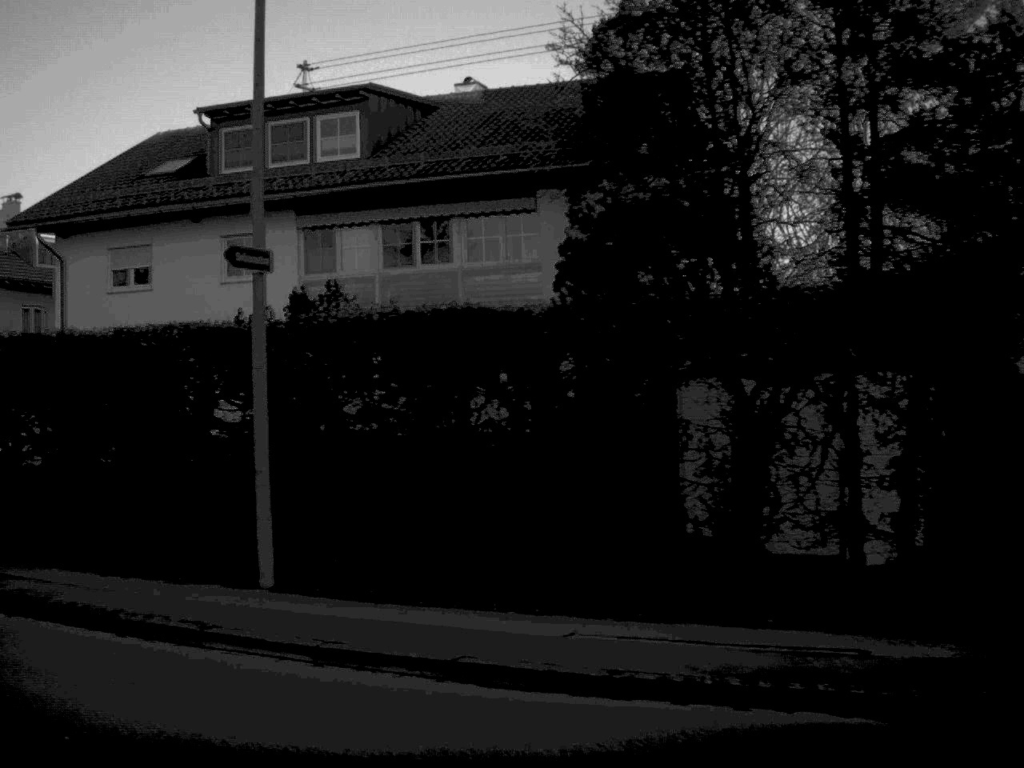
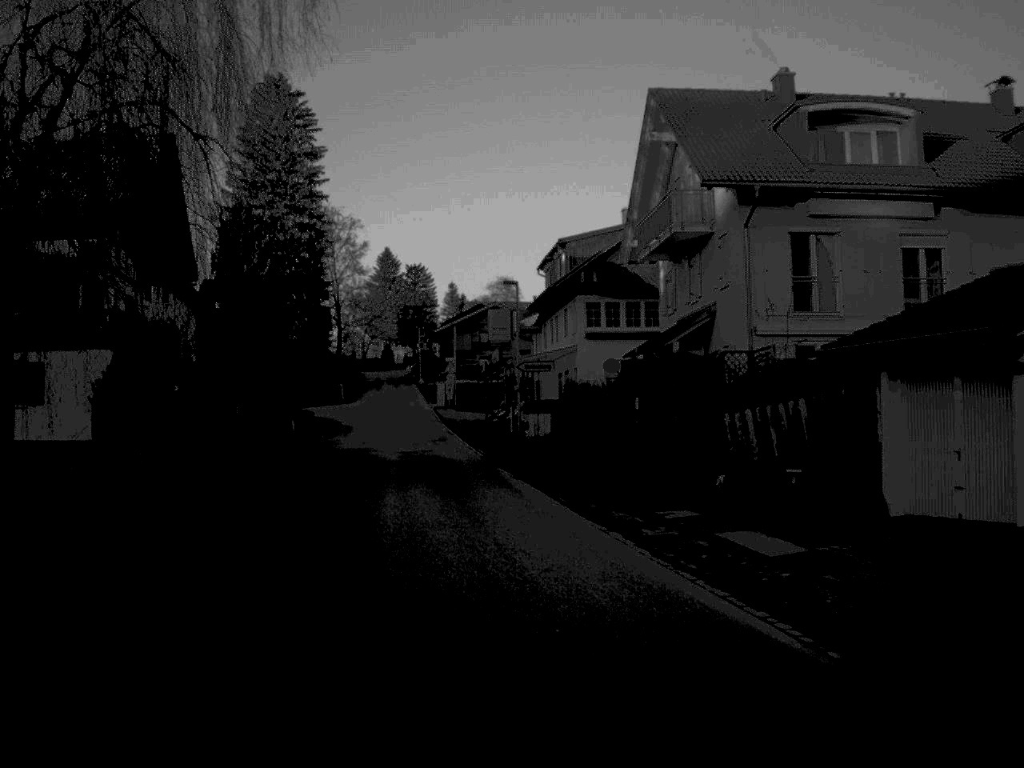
(-6.5, +9.0) m; -56°
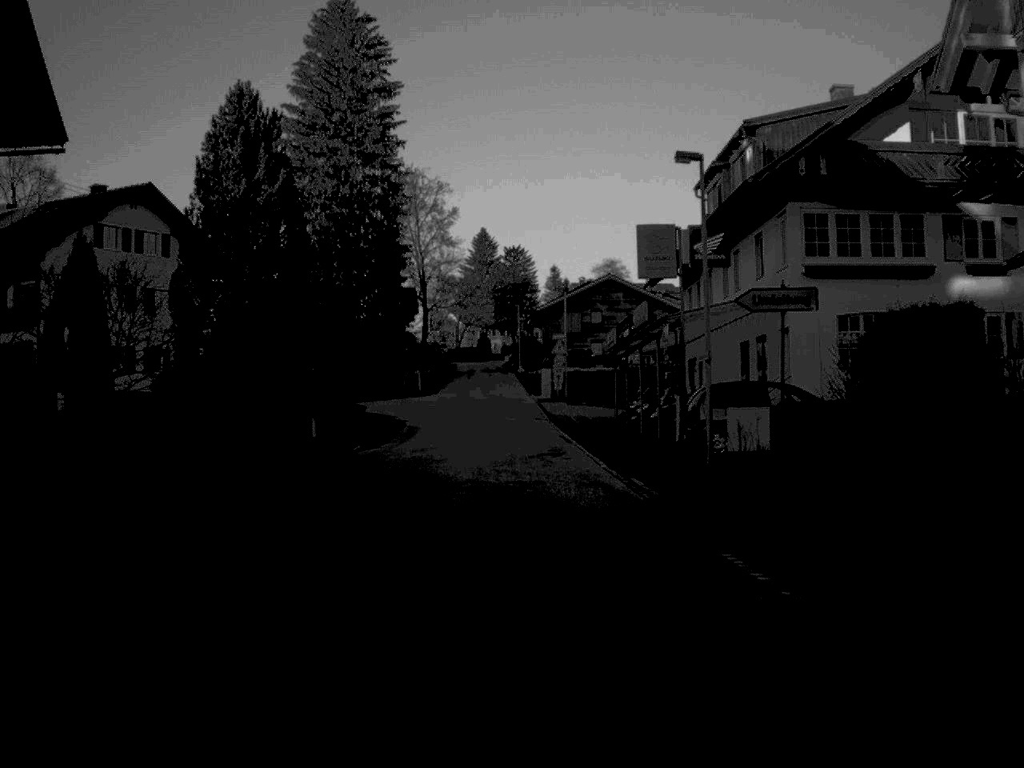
(-1.5, +22.9) m; -4°
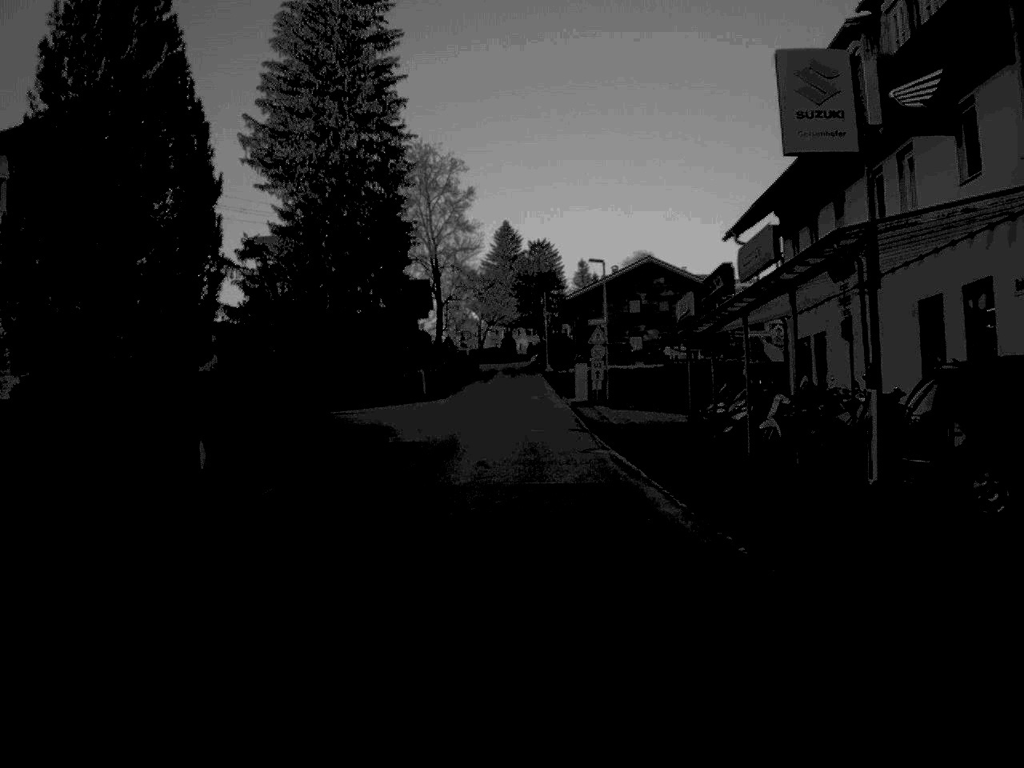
(-0.1, +15.4) m; -2°
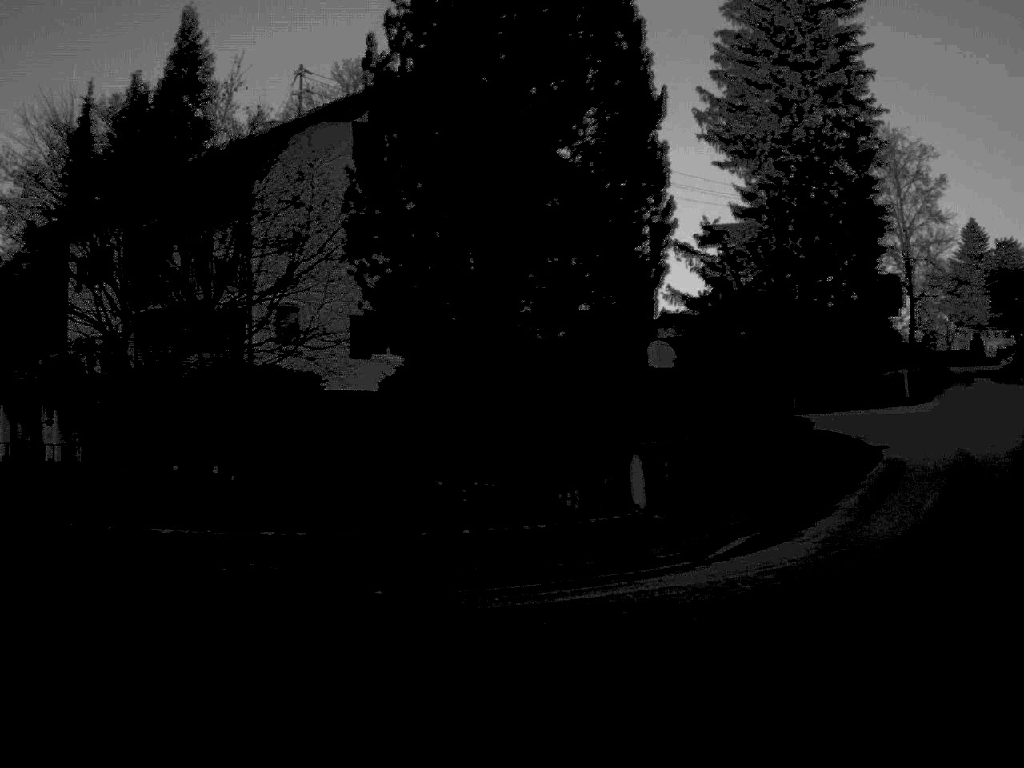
(-1.0, +7.3) m; -22°
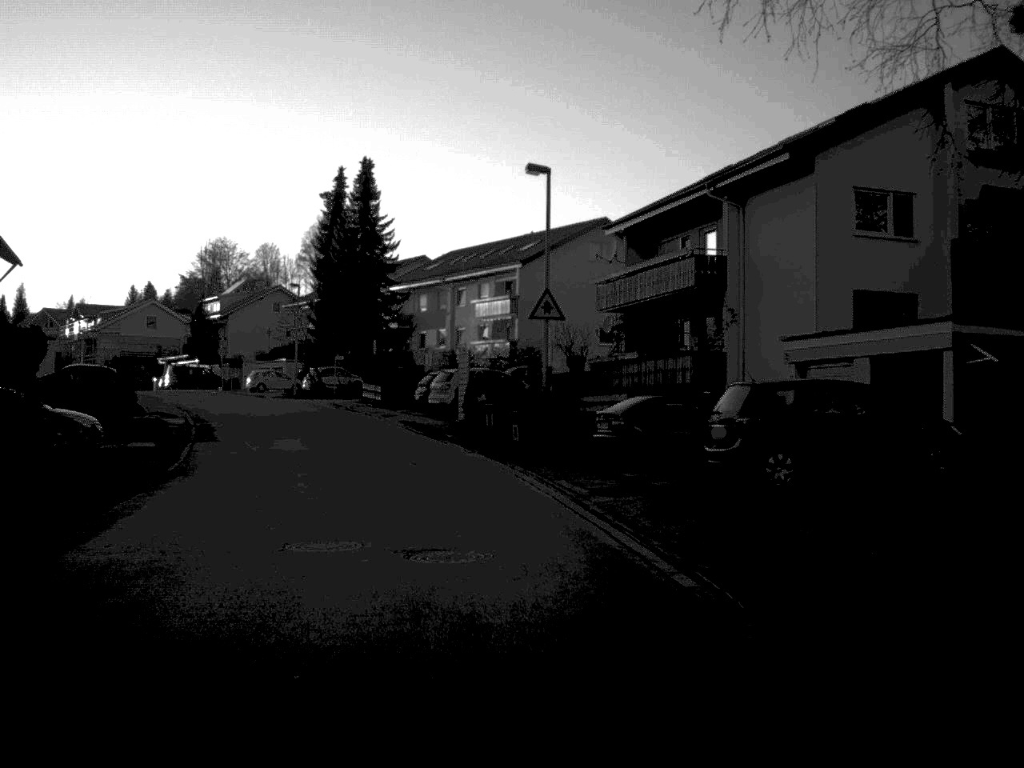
(-10.8, +12.7) m; -67°
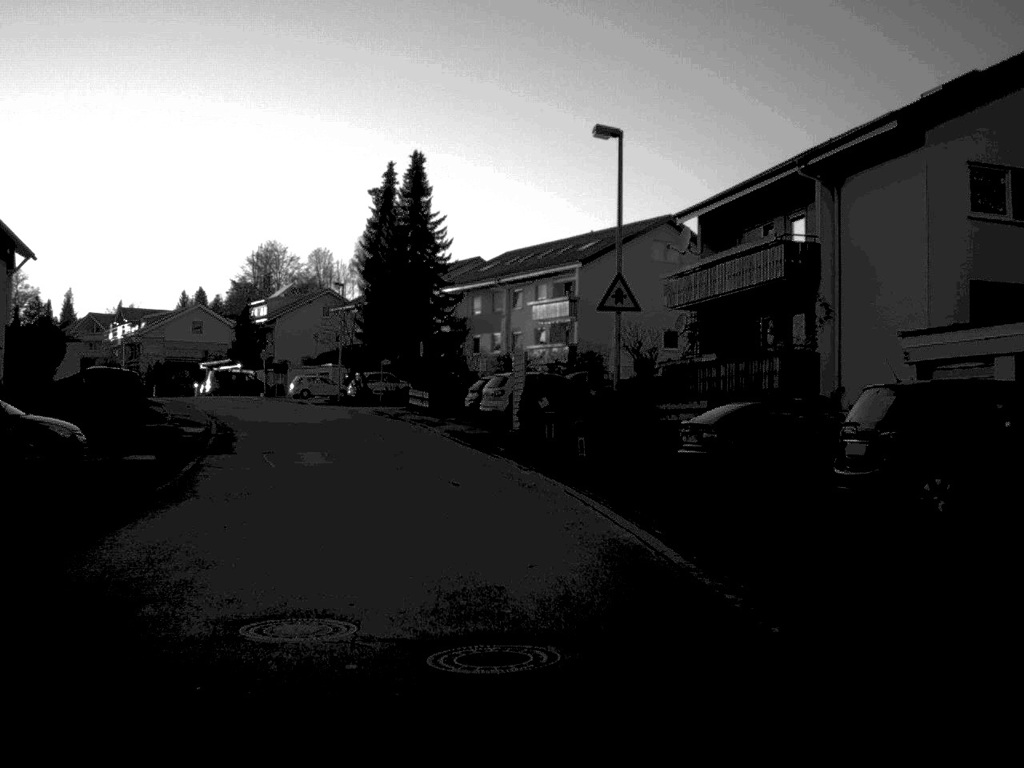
(-0.1, +4.7) m; -2°
